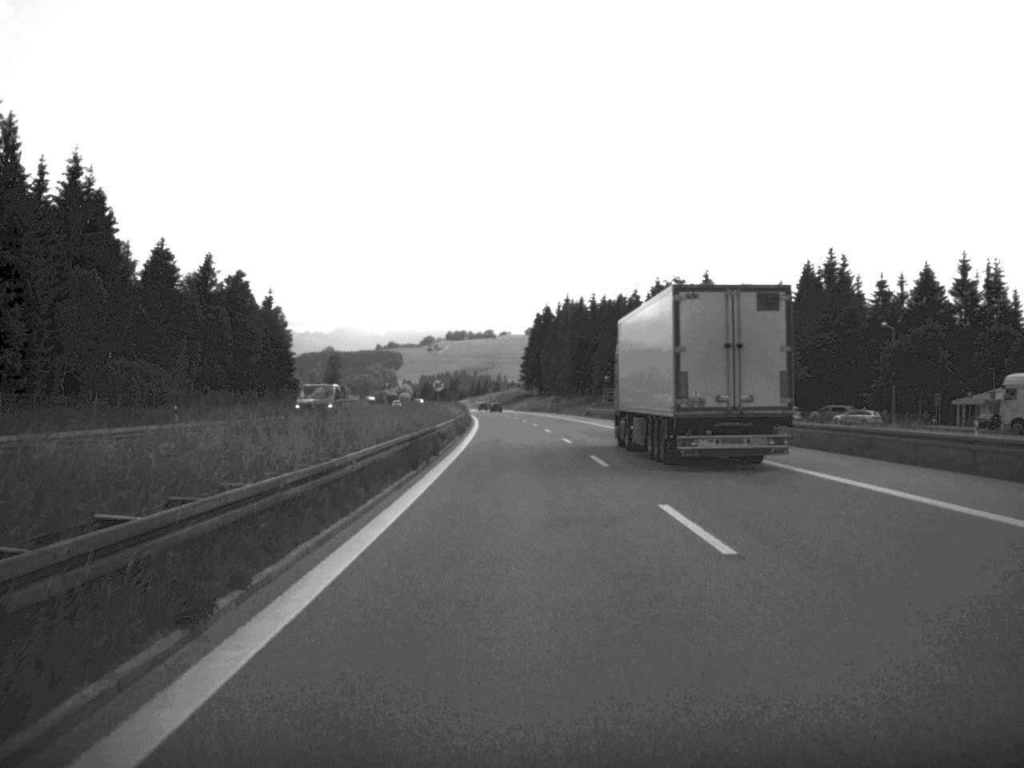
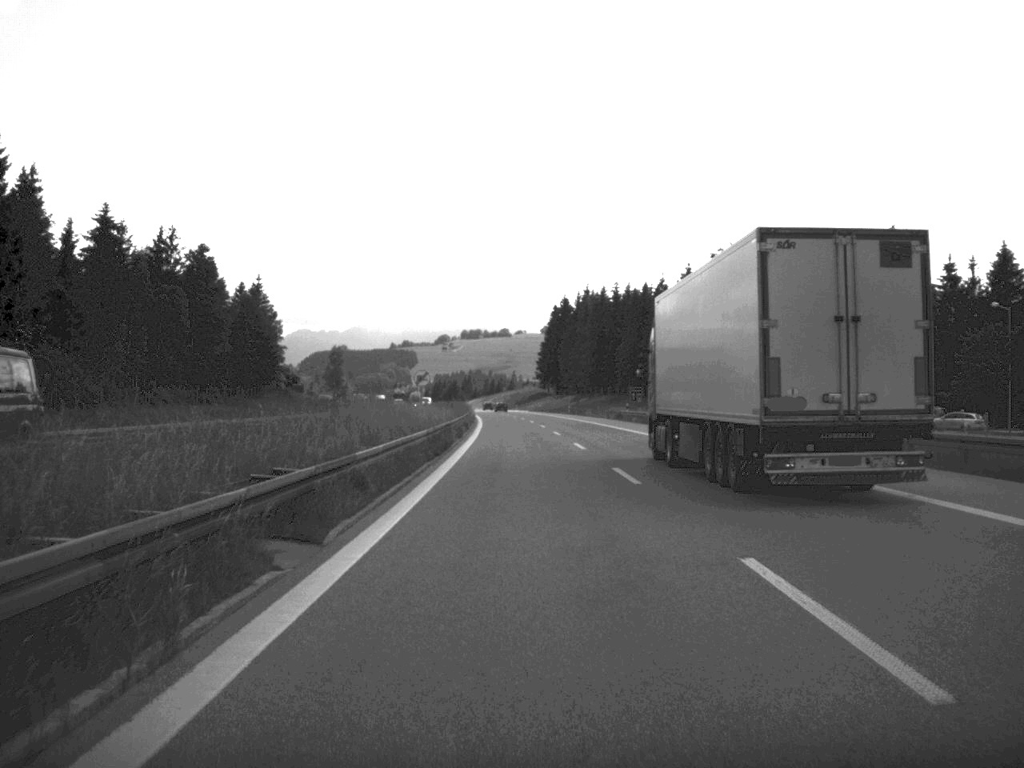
(-0.2, +23.1) m; -1°
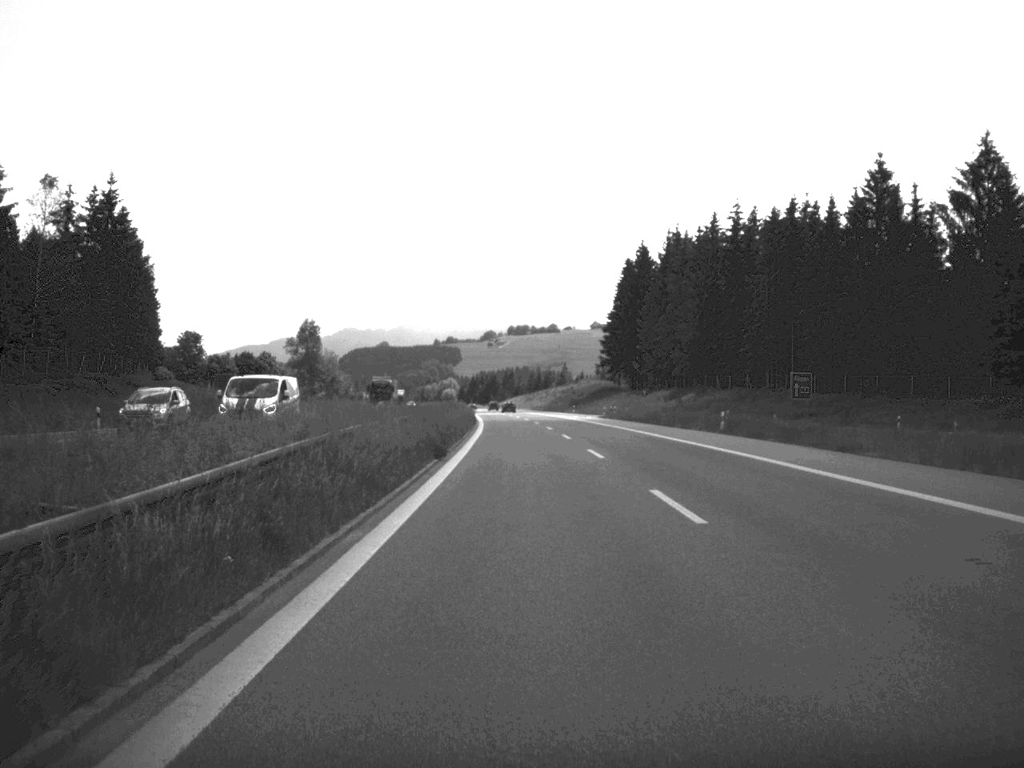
(-1.8, +94.2) m; -2°
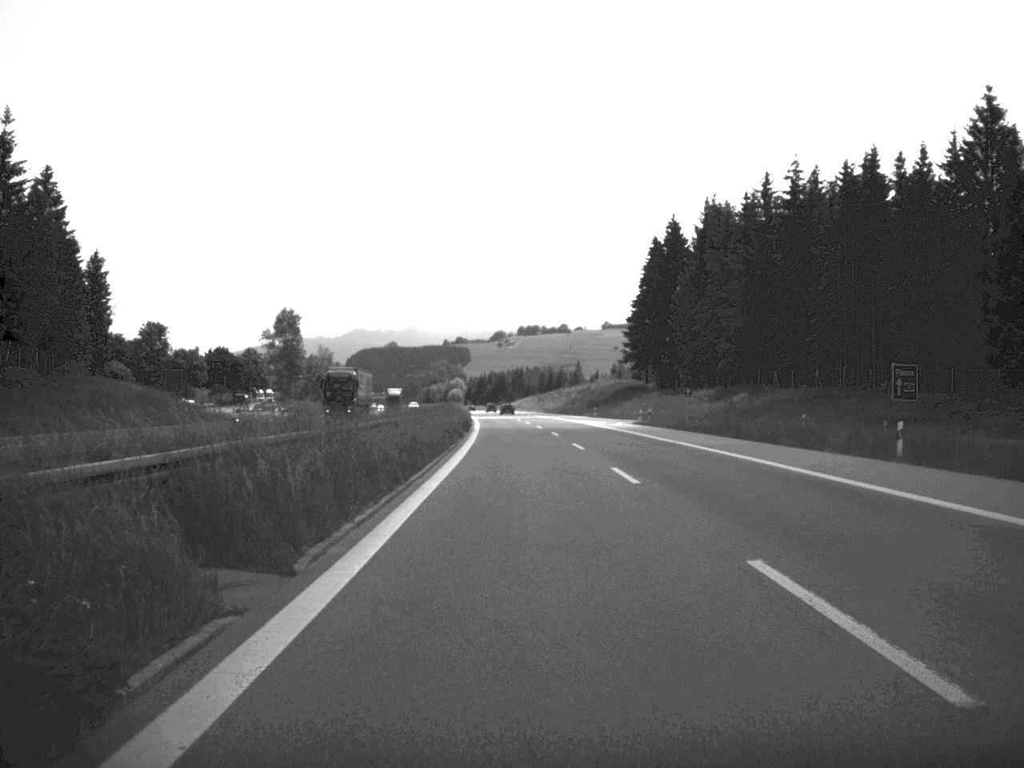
(-0.1, +27.3) m; -1°
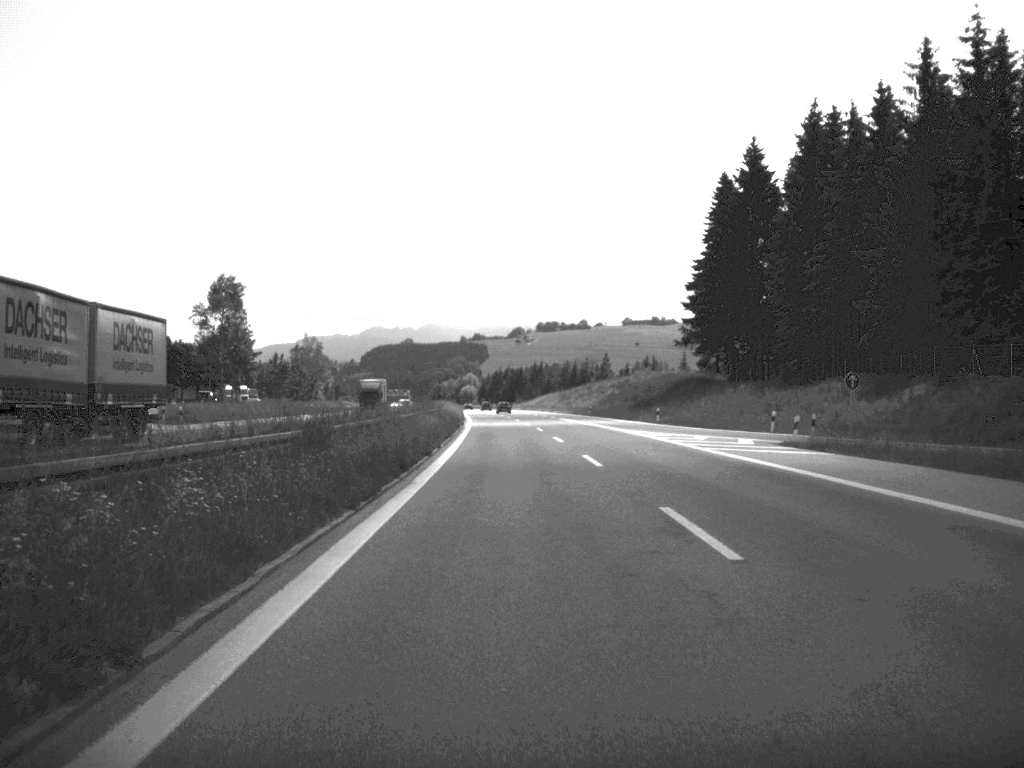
(-0.4, +46.8) m; -1°
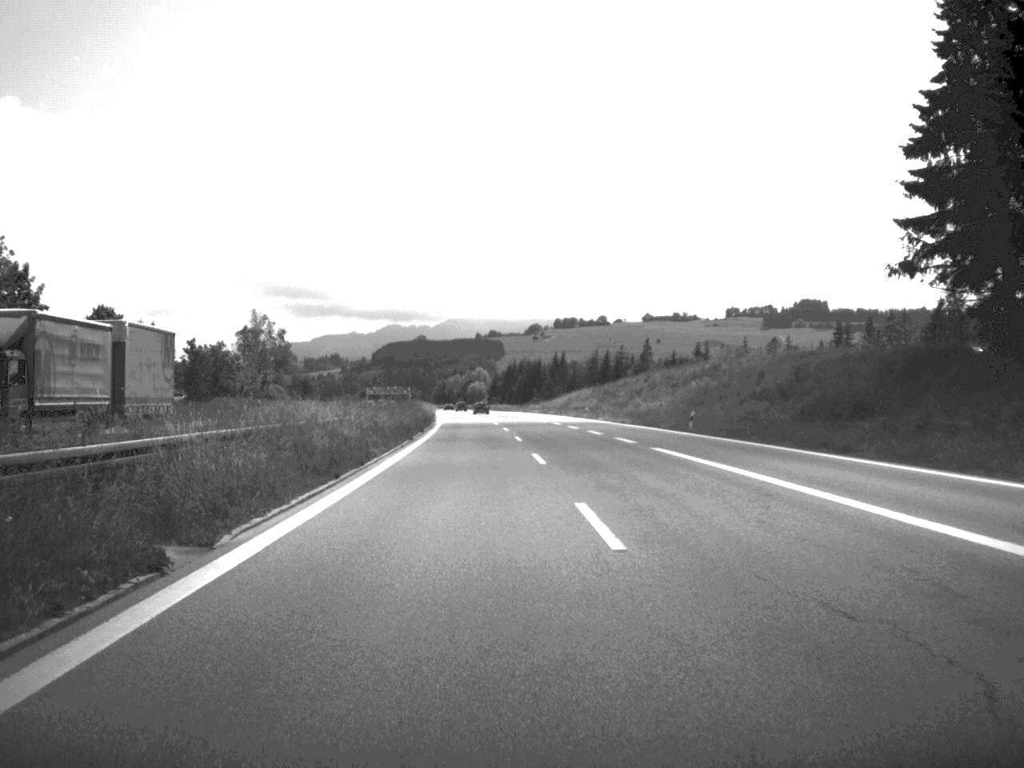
(-0.6, +69.5) m; -1°
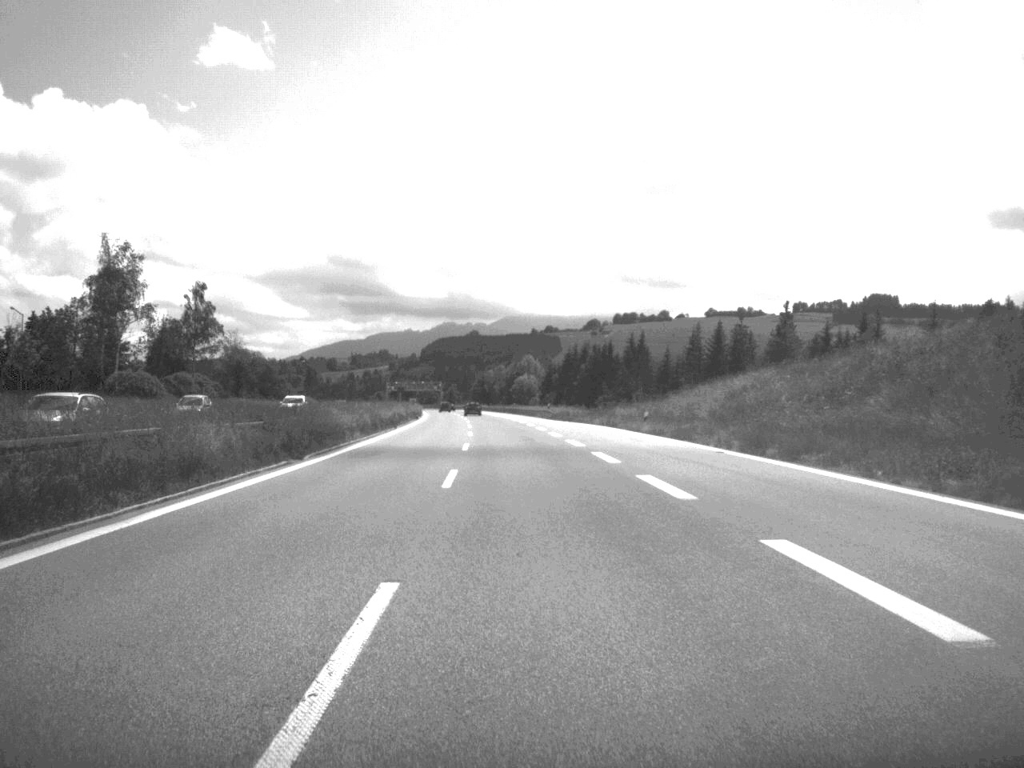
(-1.8, +96.3) m; -3°
